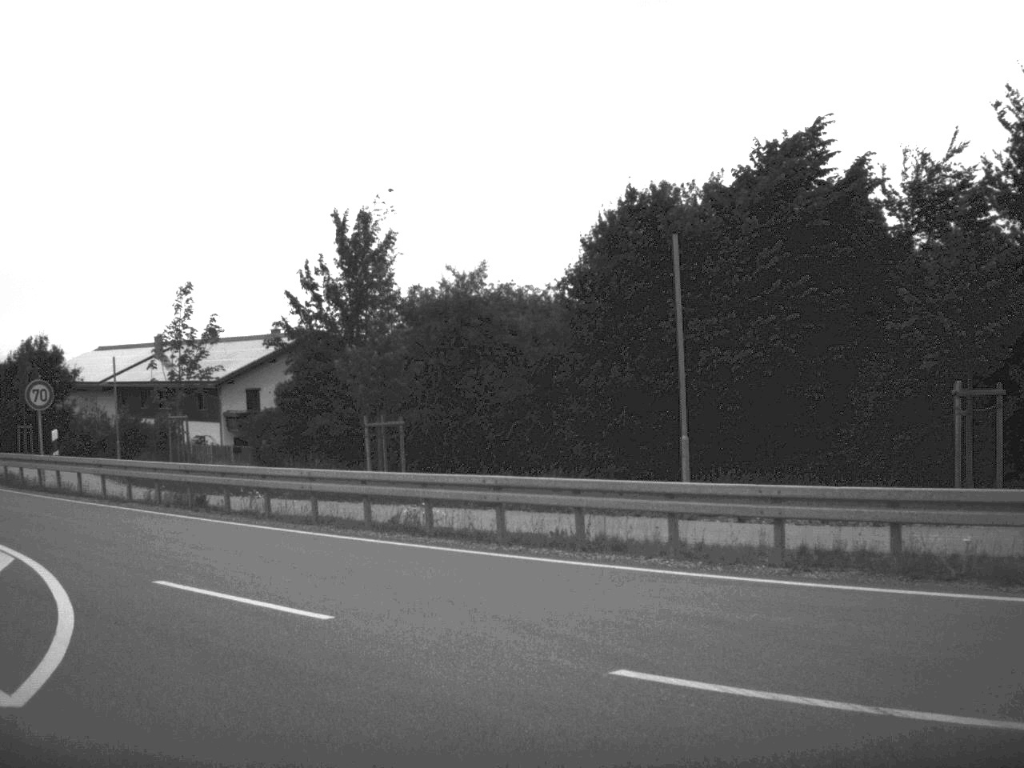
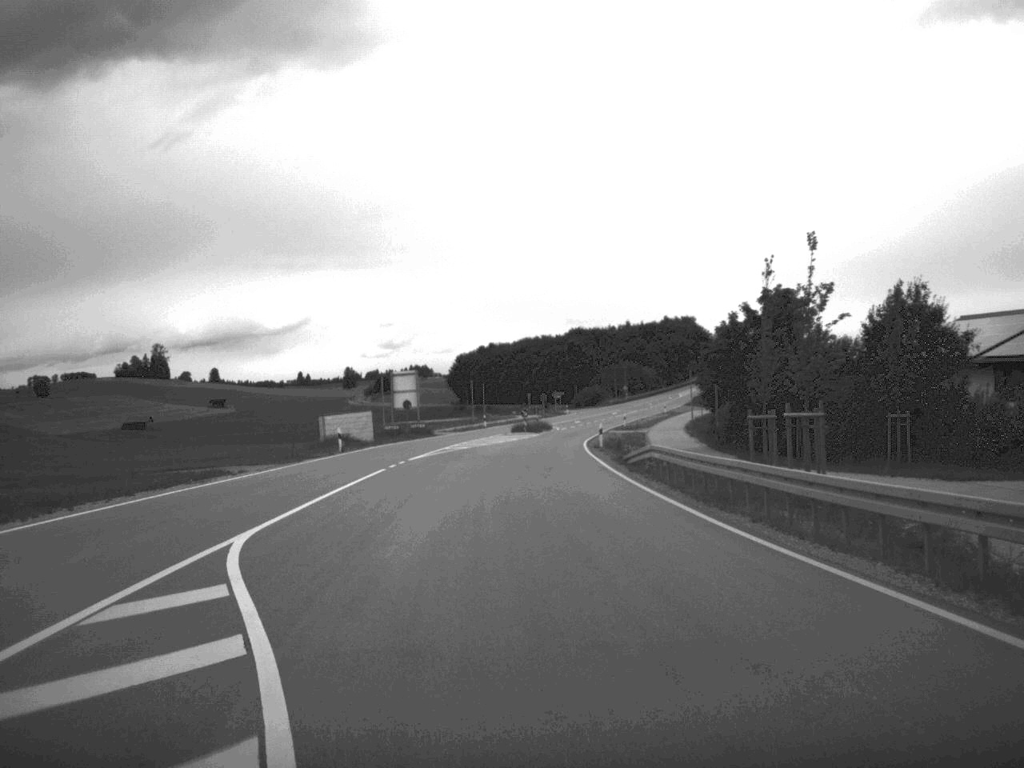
(-8.4, +18.6) m; -37°
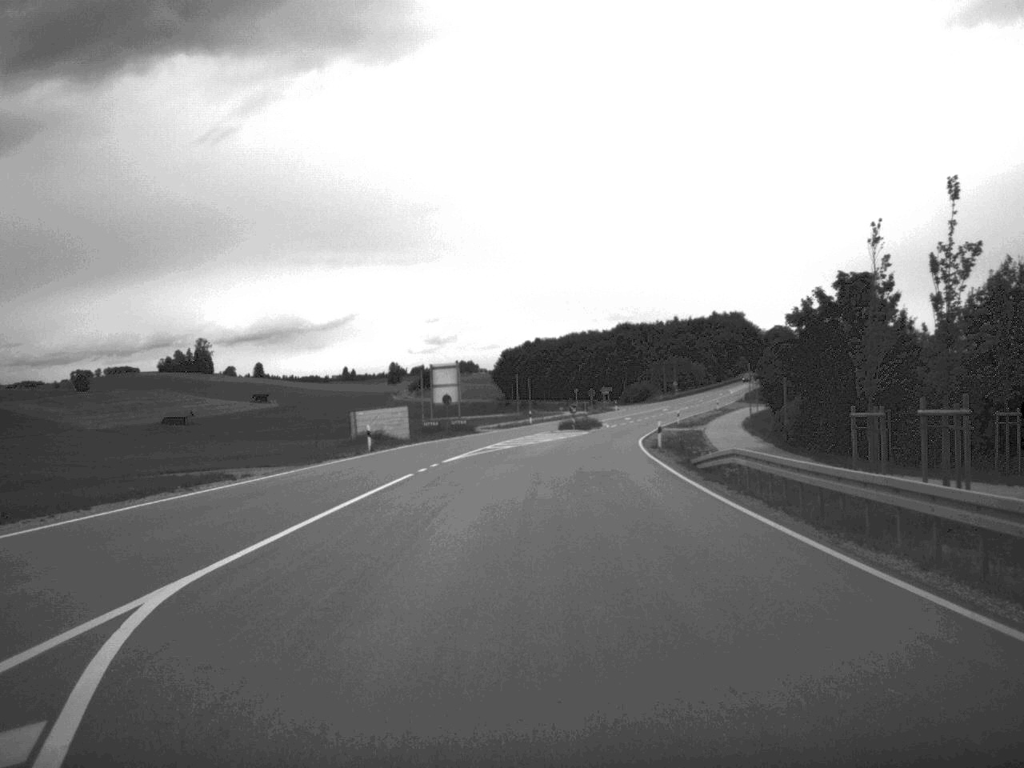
(-0.1, +5.7) m; -2°
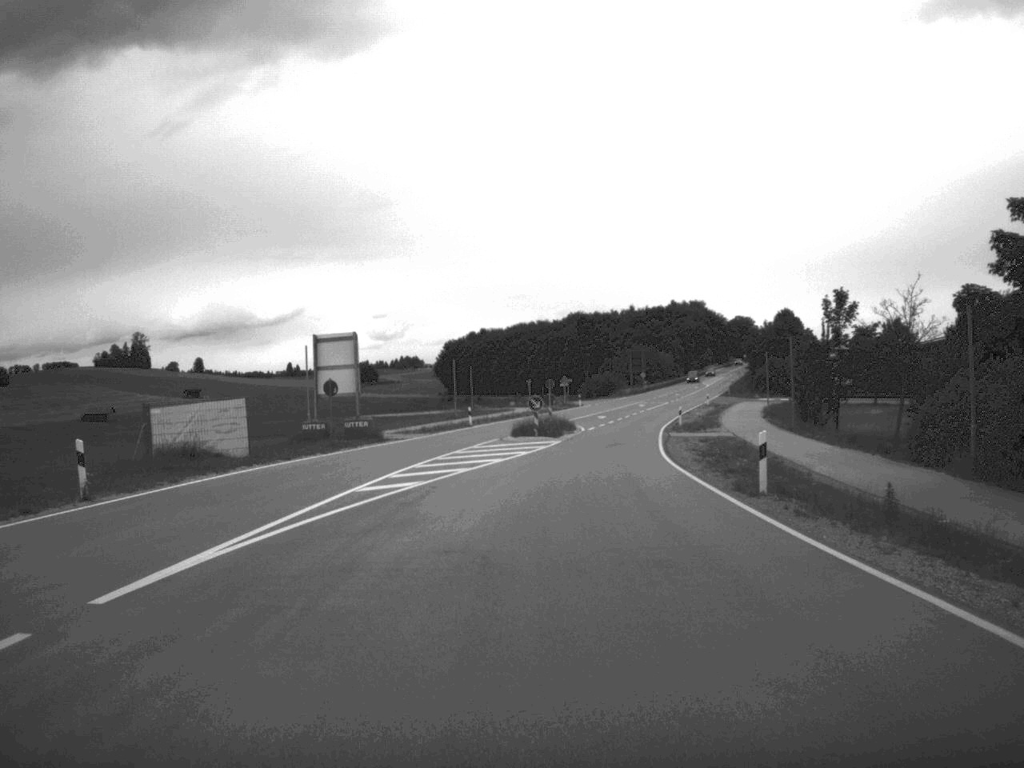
(+0.3, +29.4) m; +2°
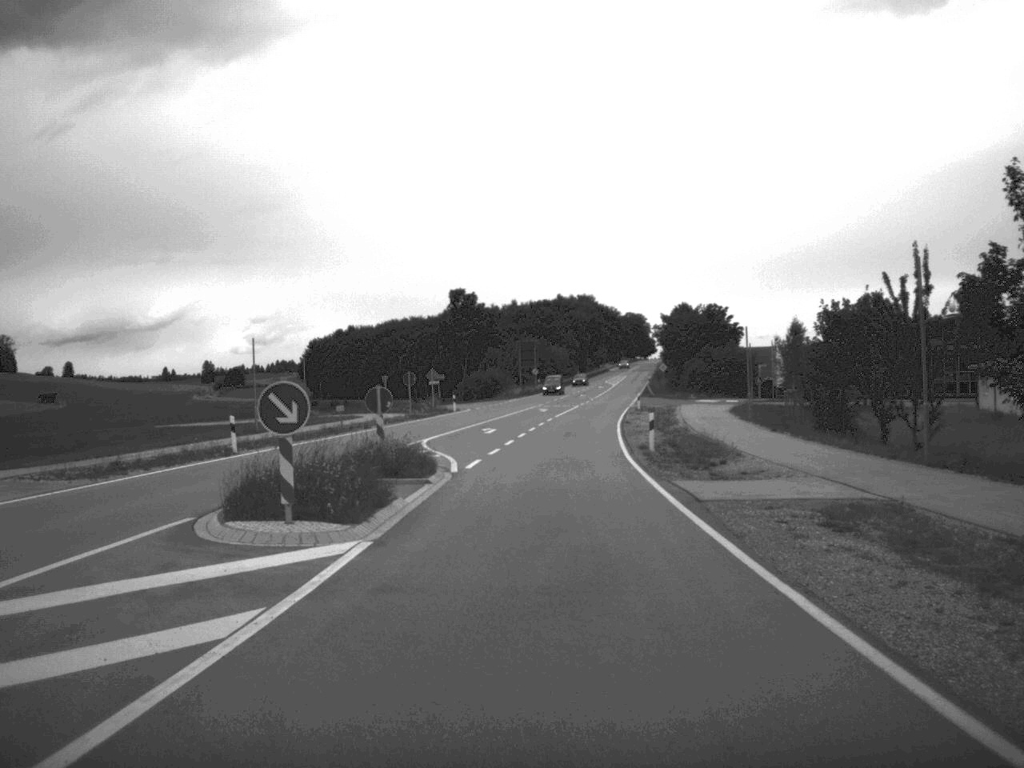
(+1.5, +35.0) m; +5°
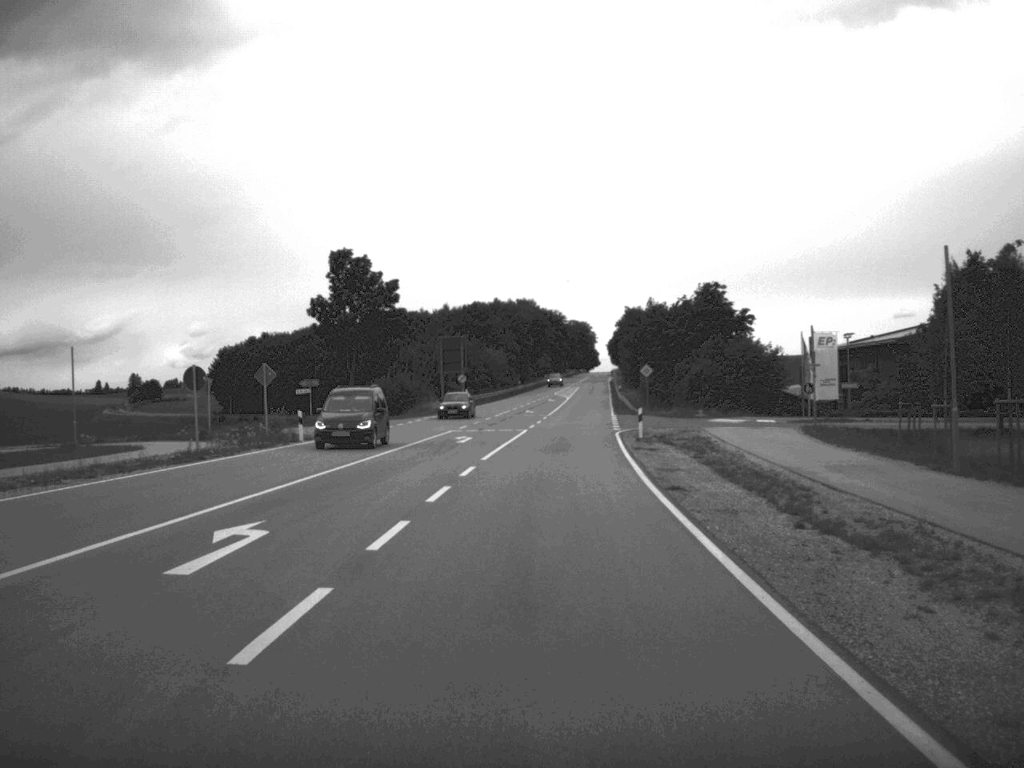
(+0.9, +36.7) m; +3°
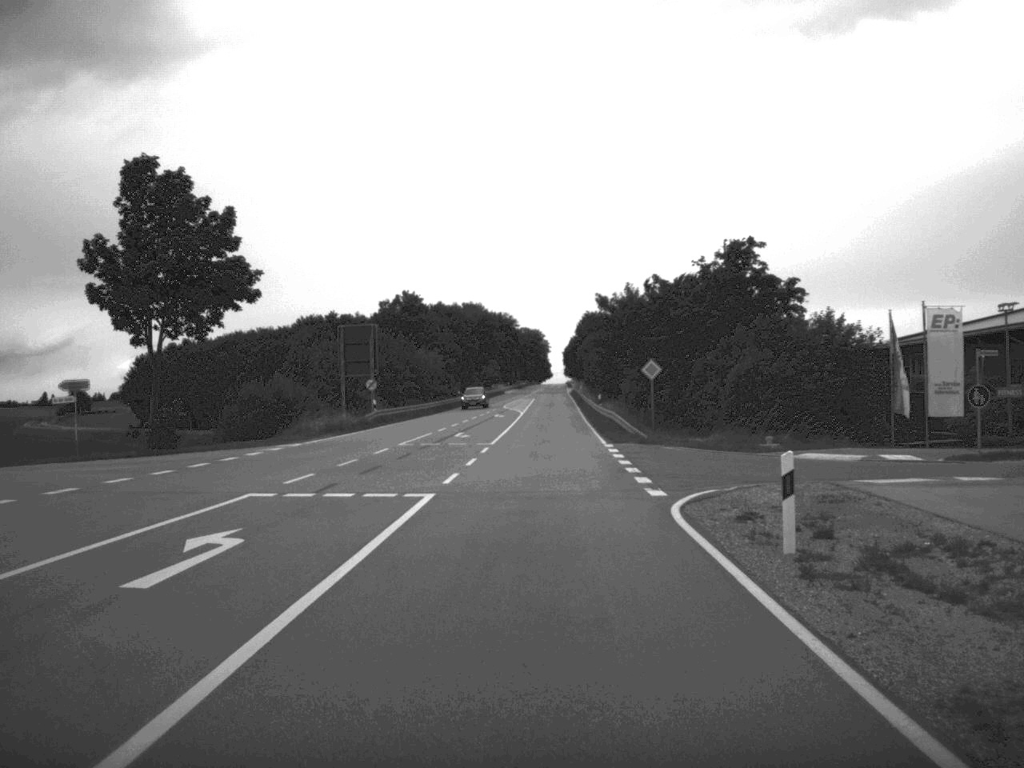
(+0.6, +30.2) m; +2°
